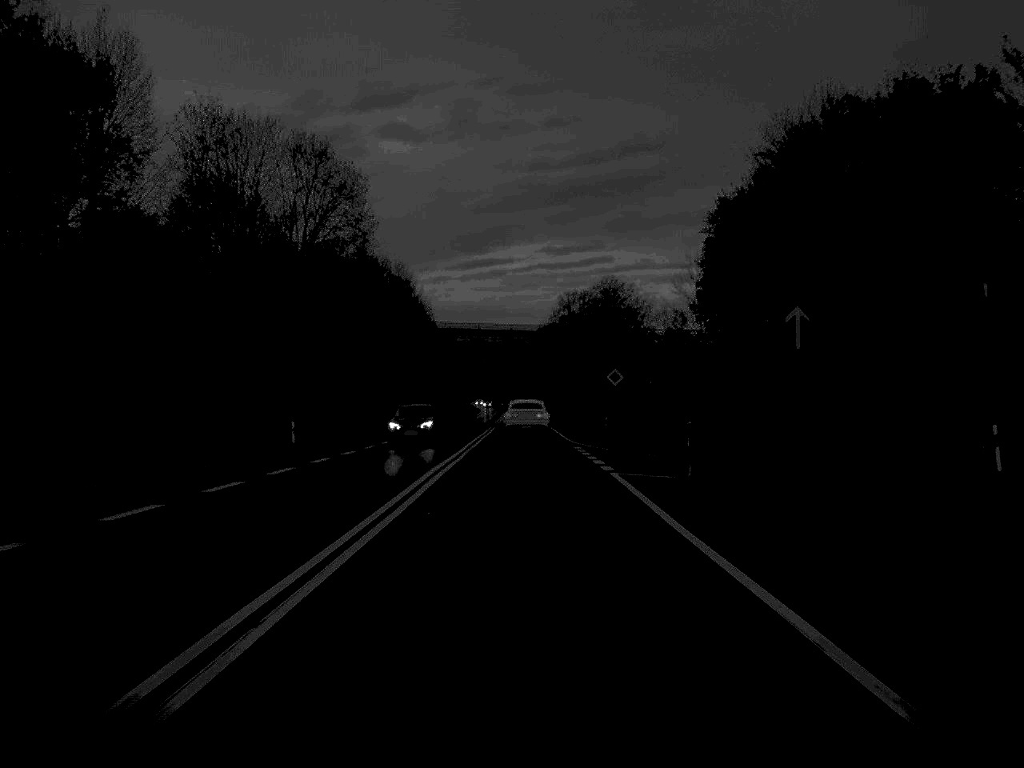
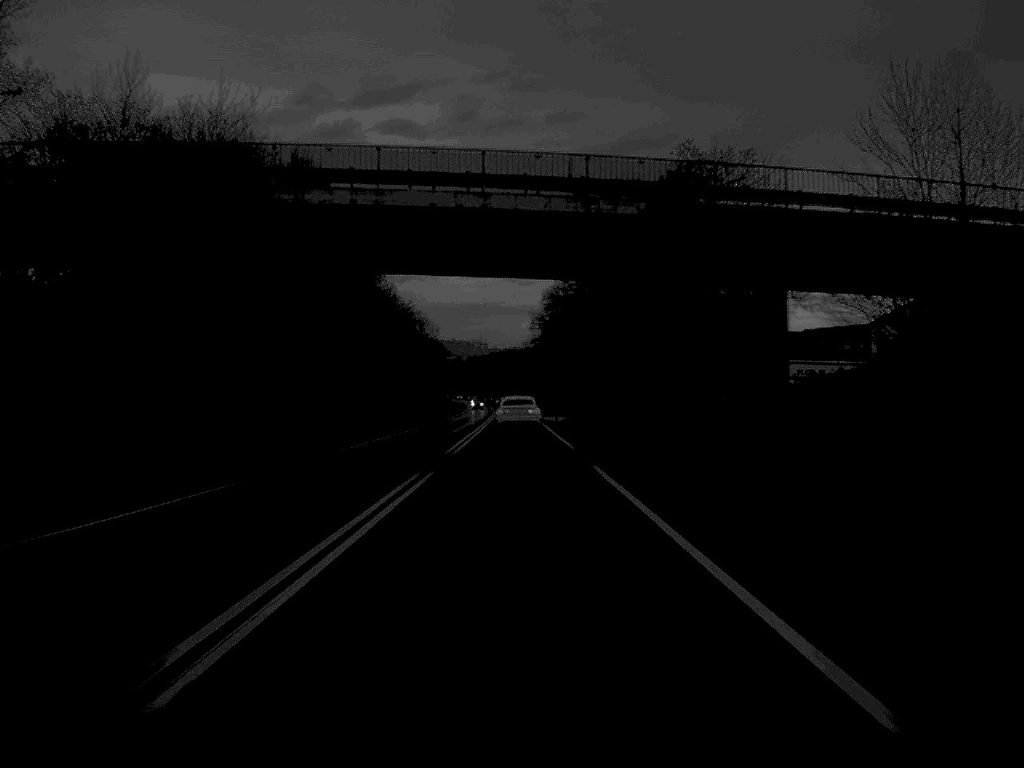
(0.0, +62.8) m; 0°
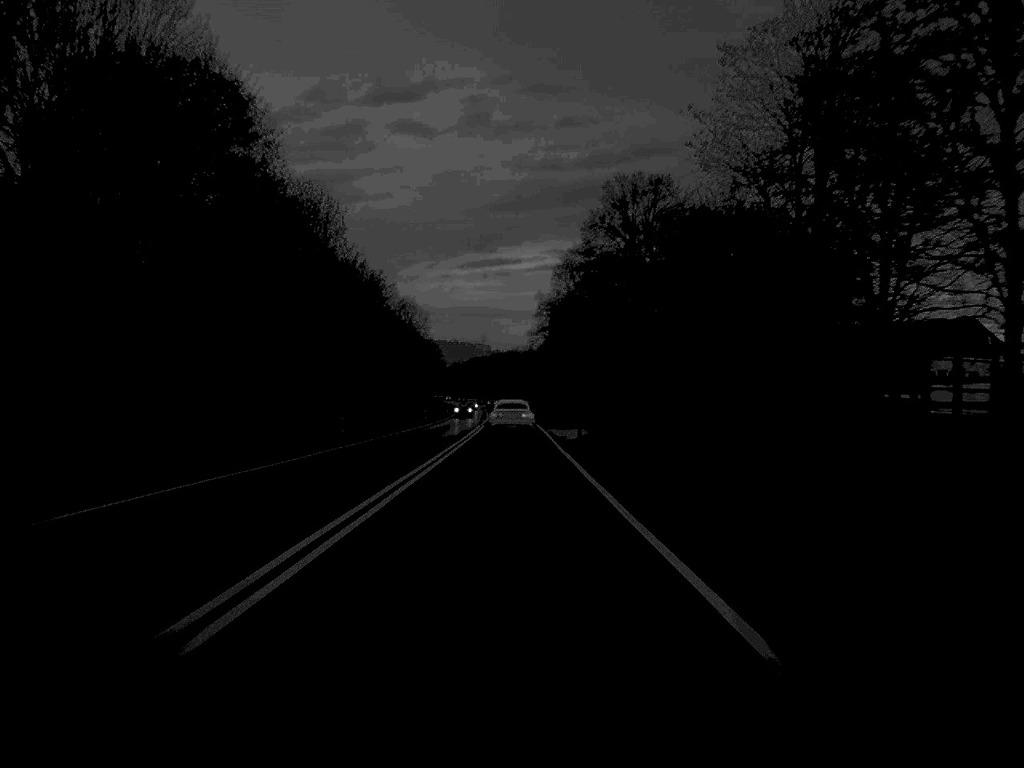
(0.0, +33.9) m; 0°
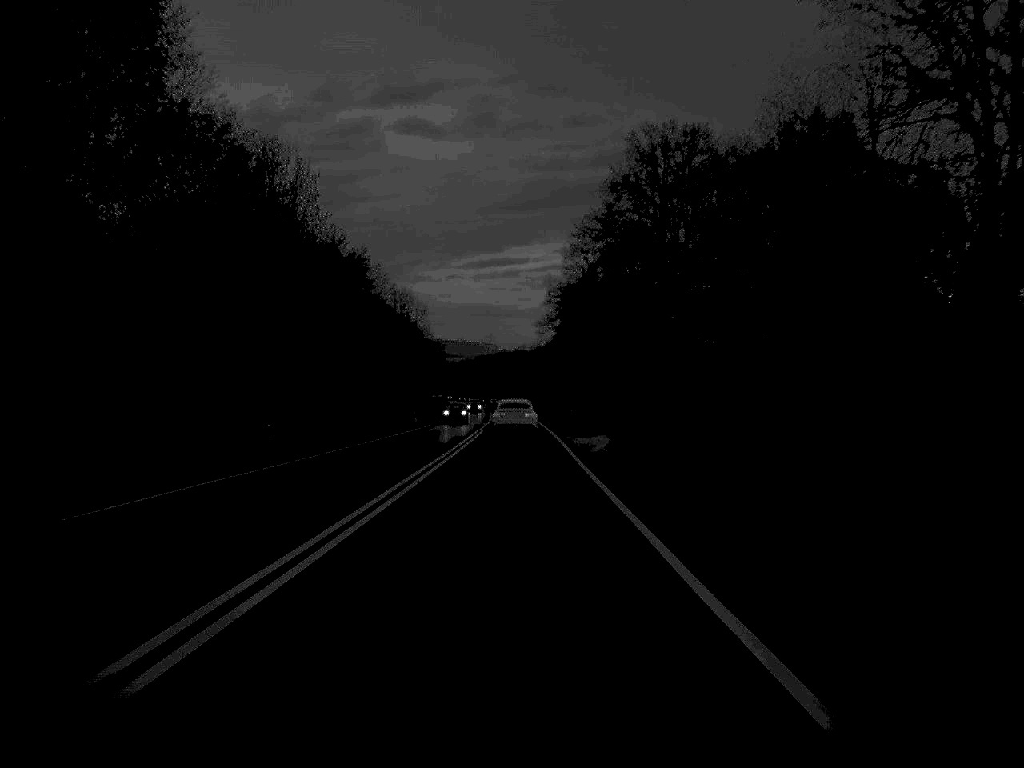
(0.0, +16.3) m; 0°
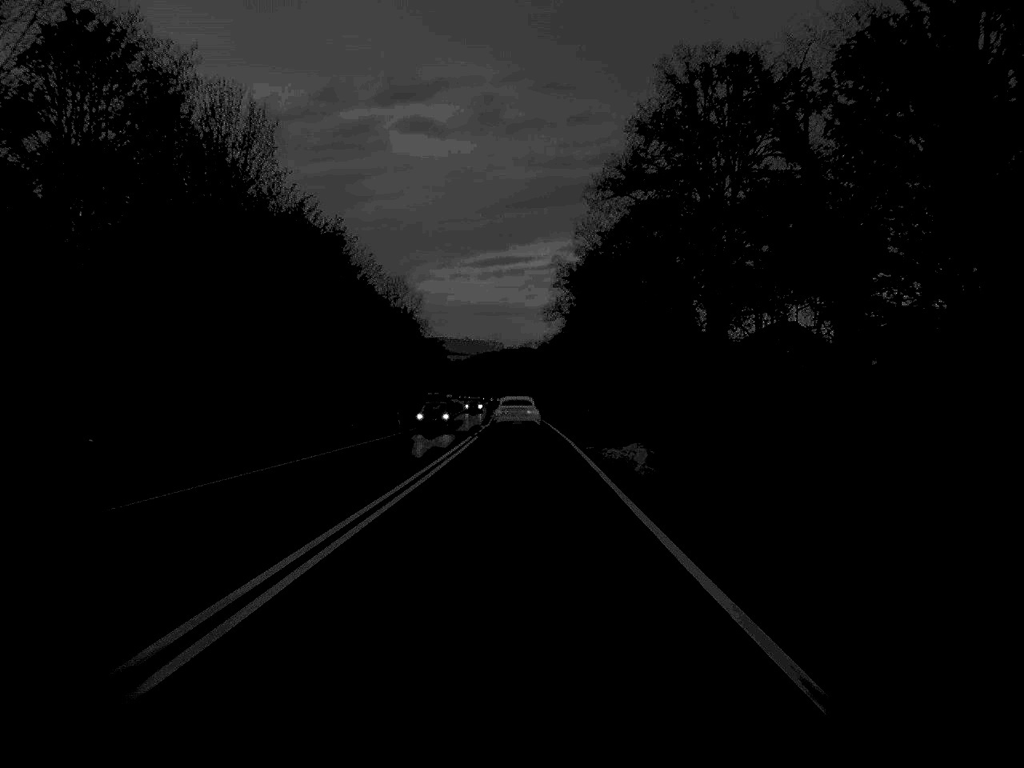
(0.0, +15.6) m; 0°
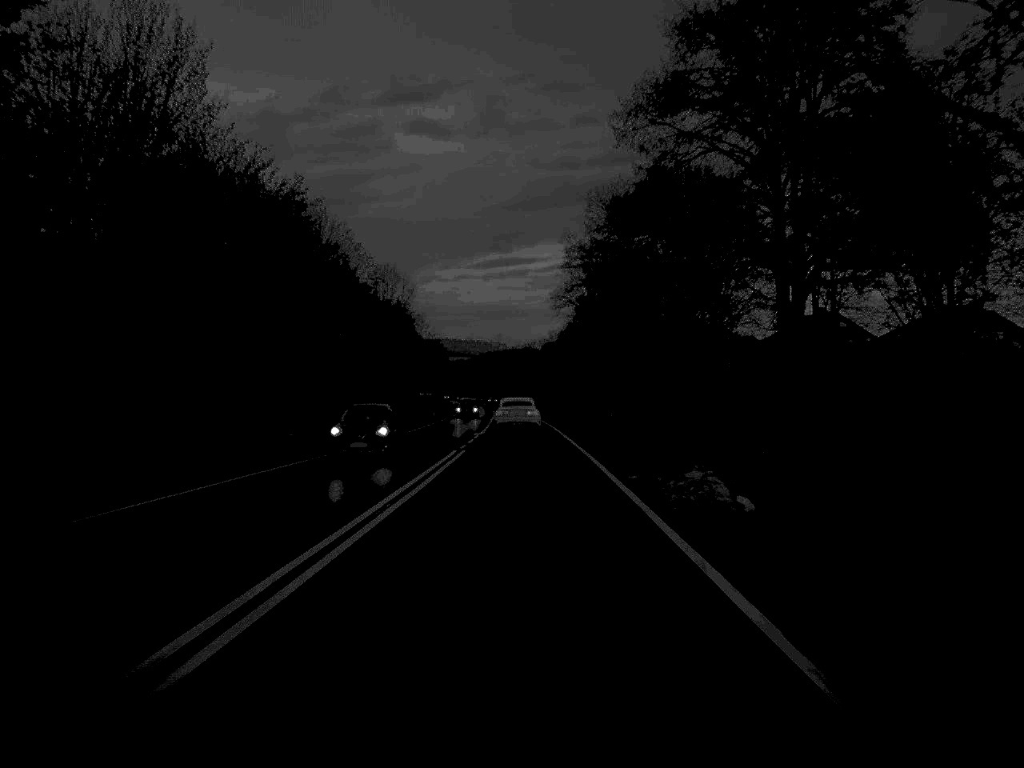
(0.0, +15.6) m; 0°
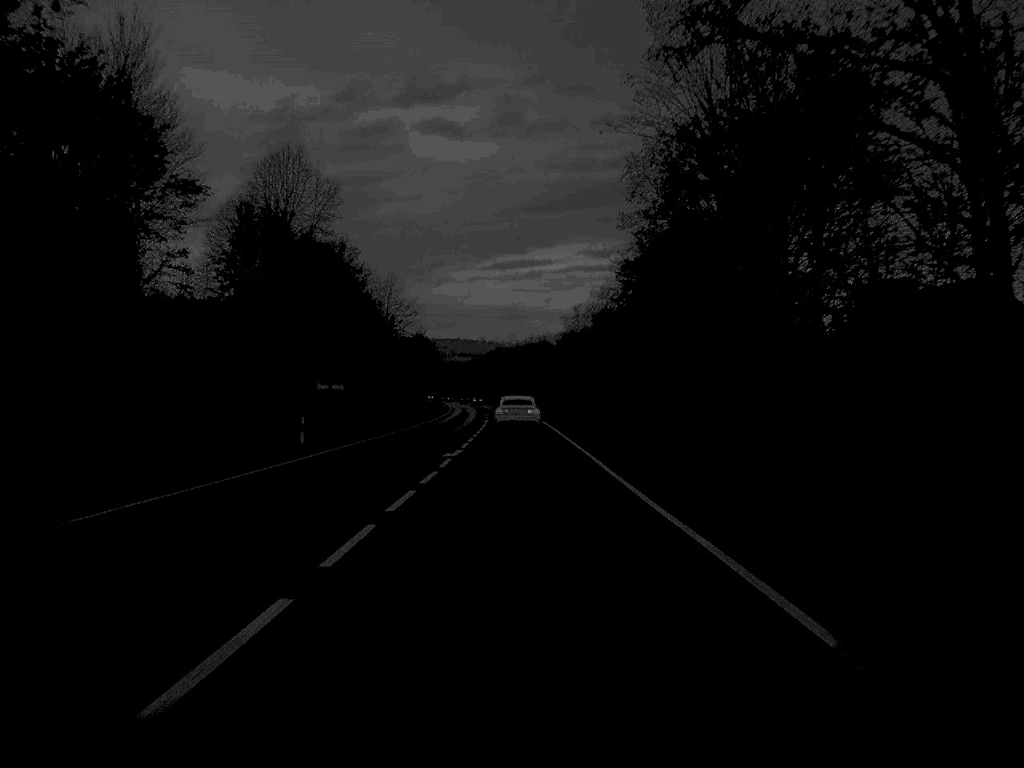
(-0.3, +66.2) m; -1°
